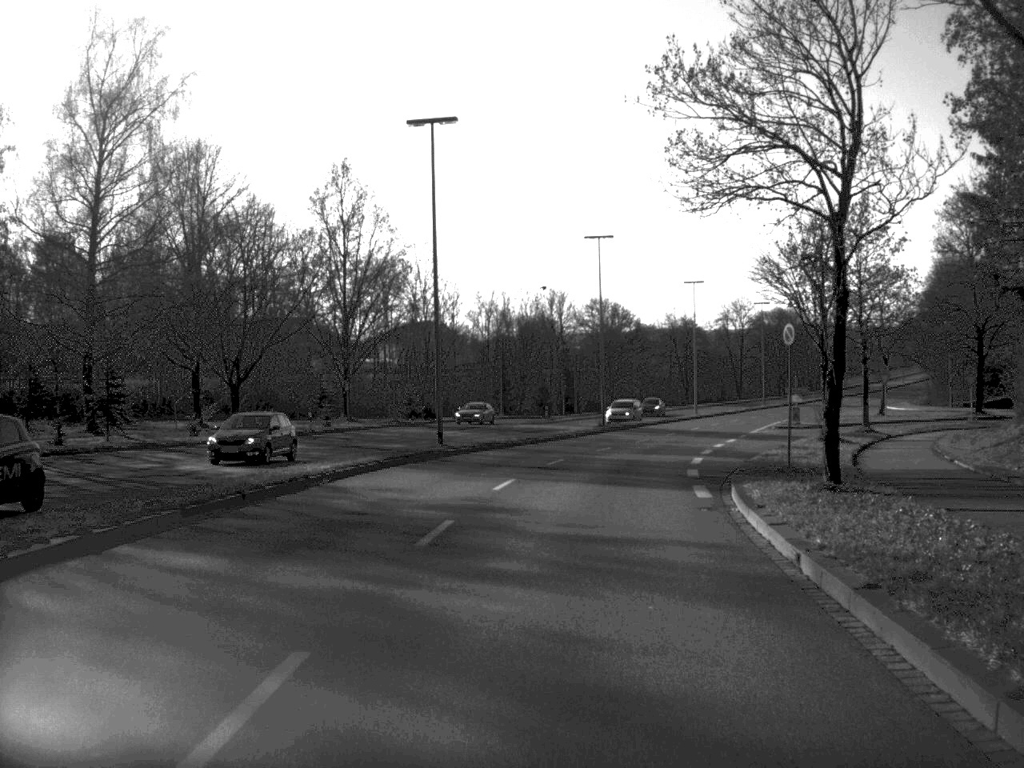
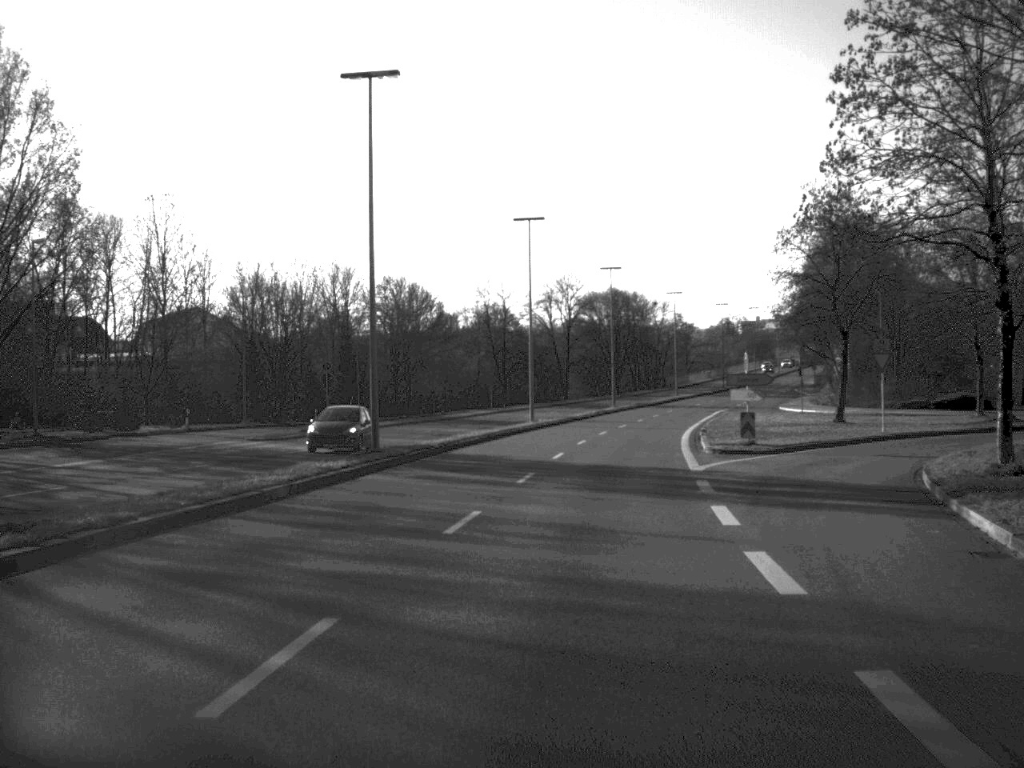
(+2.6, +33.7) m; +9°
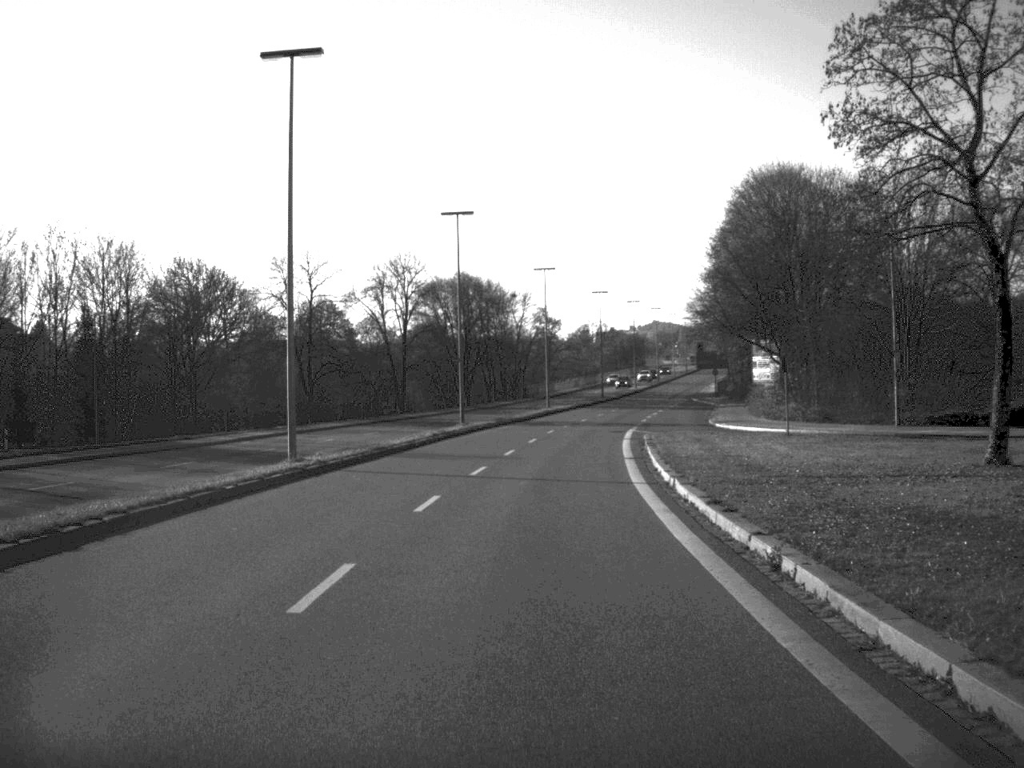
(+2.1, +32.0) m; +6°
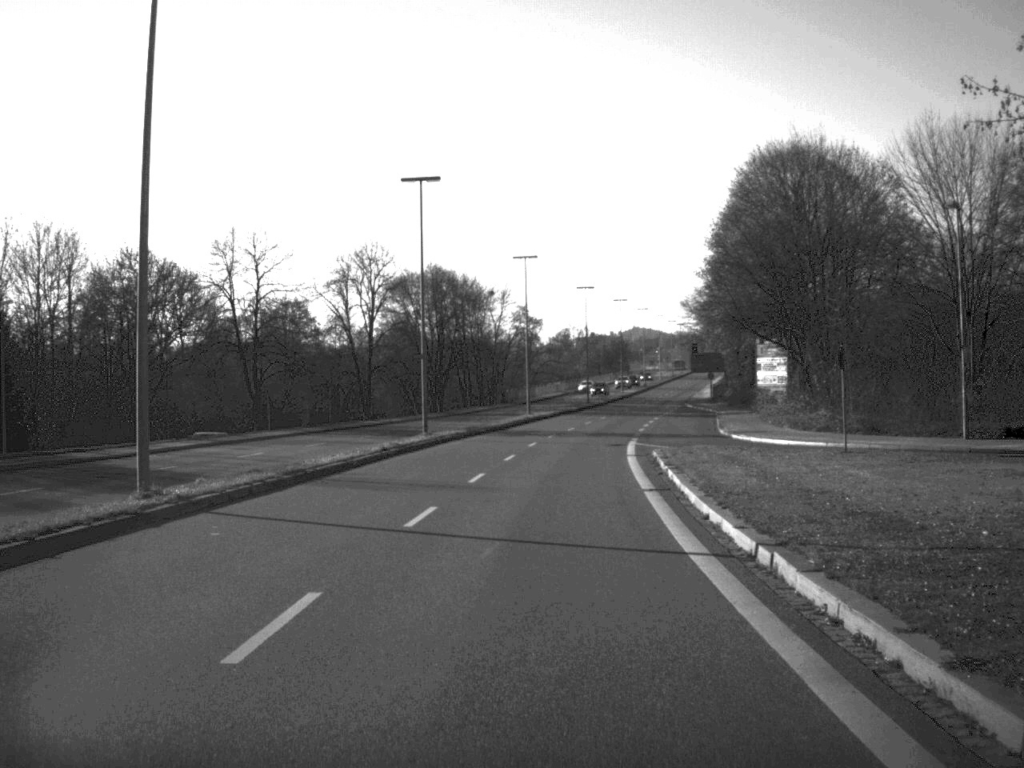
(+0.1, +10.6) m; +1°
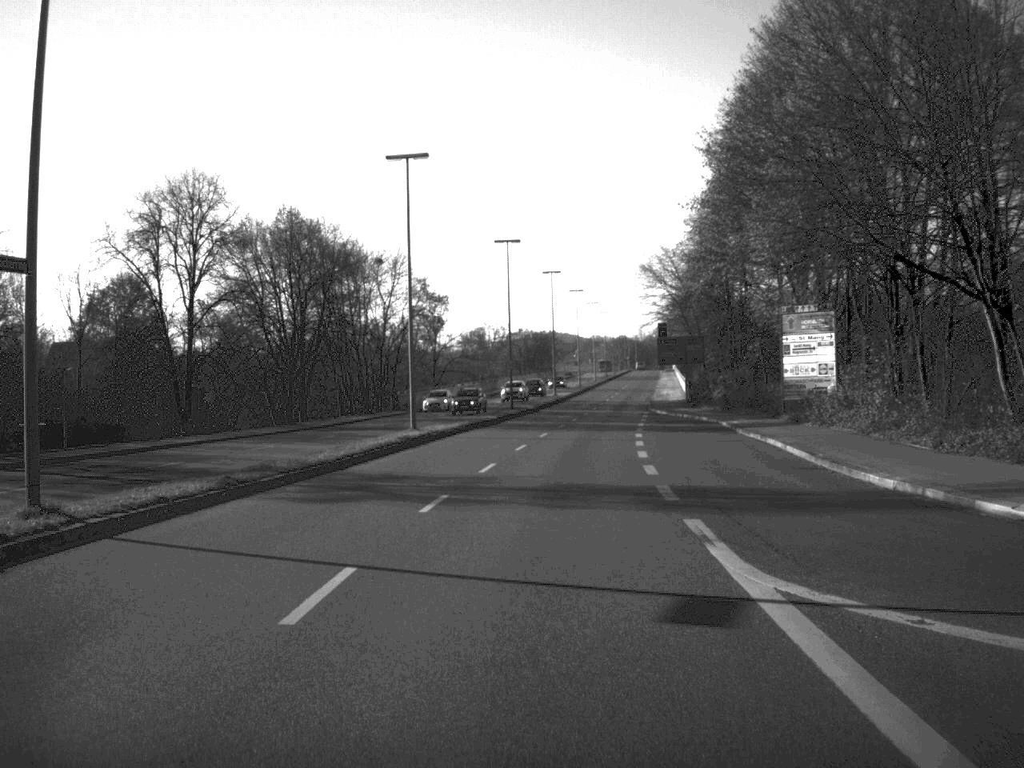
(+1.1, +34.3) m; +4°
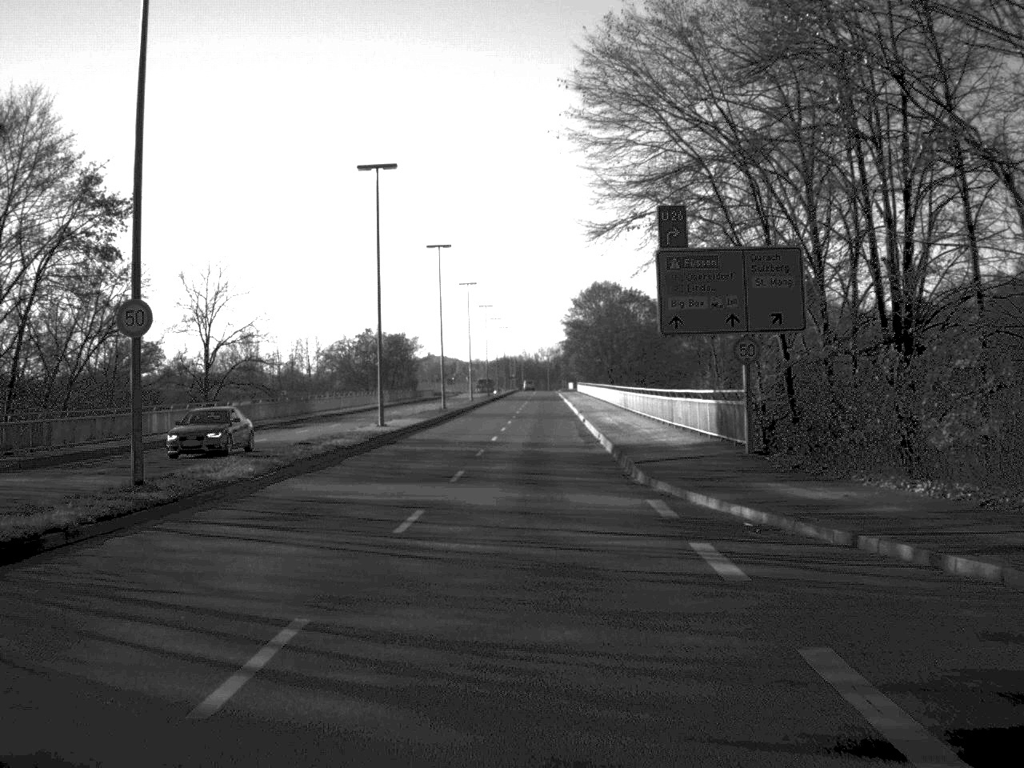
(+3.1, +55.6) m; +5°
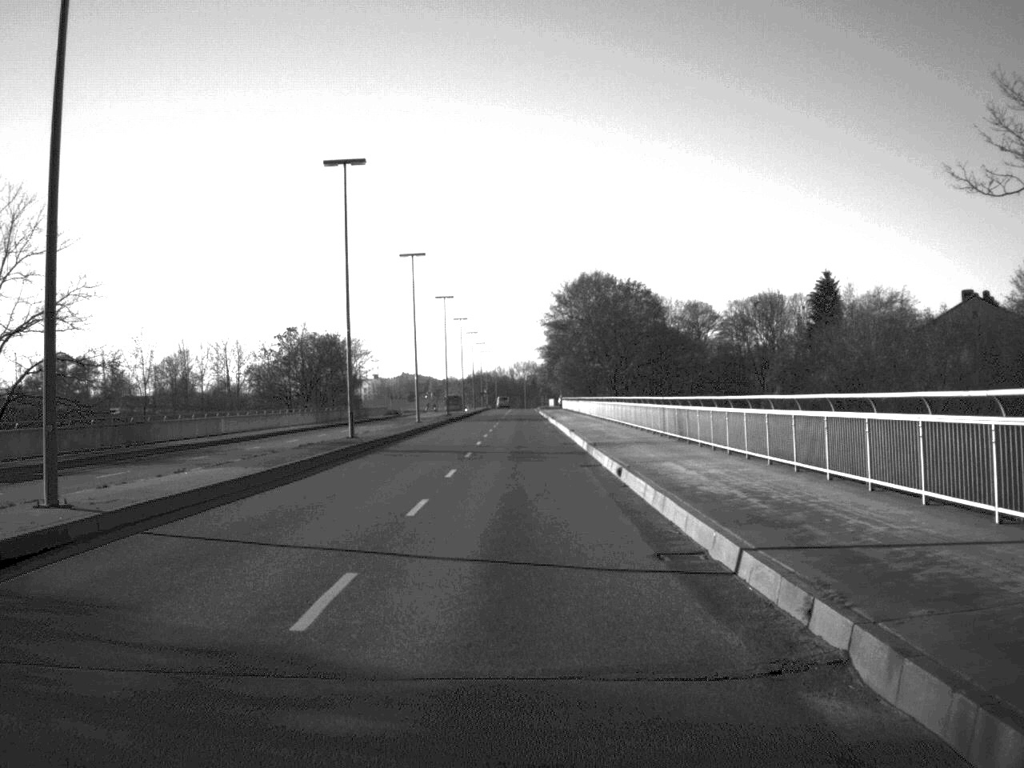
(+0.3, +33.0) m; +1°
